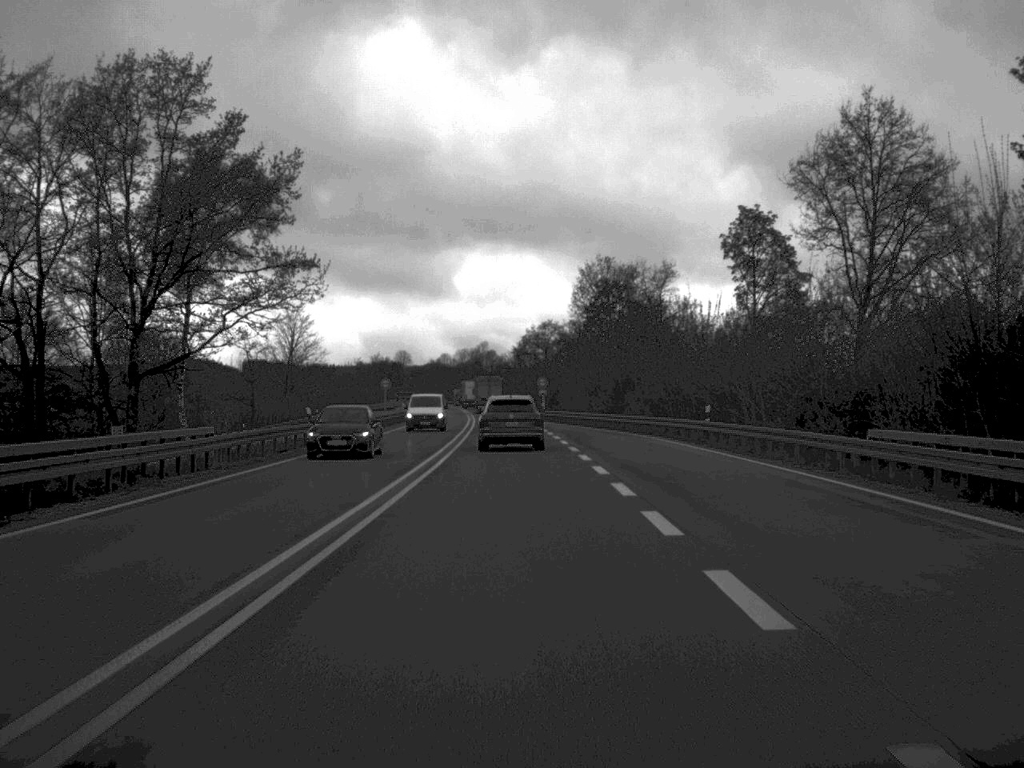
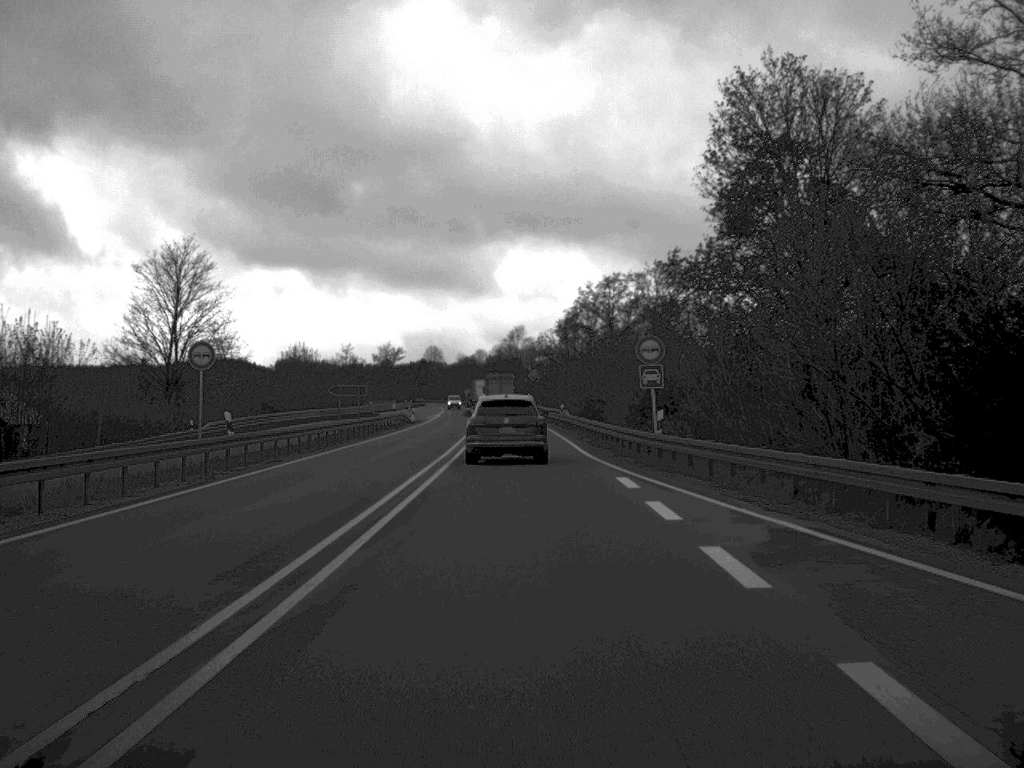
(-0.9, +62.9) m; -2°
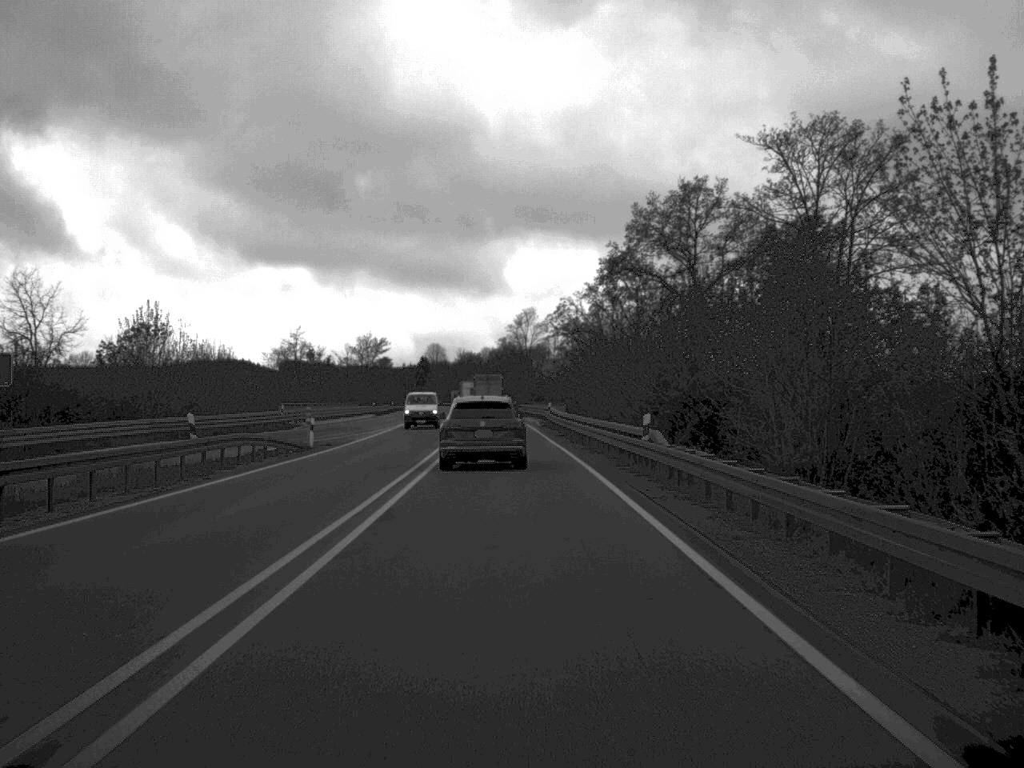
(-0.2, +46.7) m; -1°
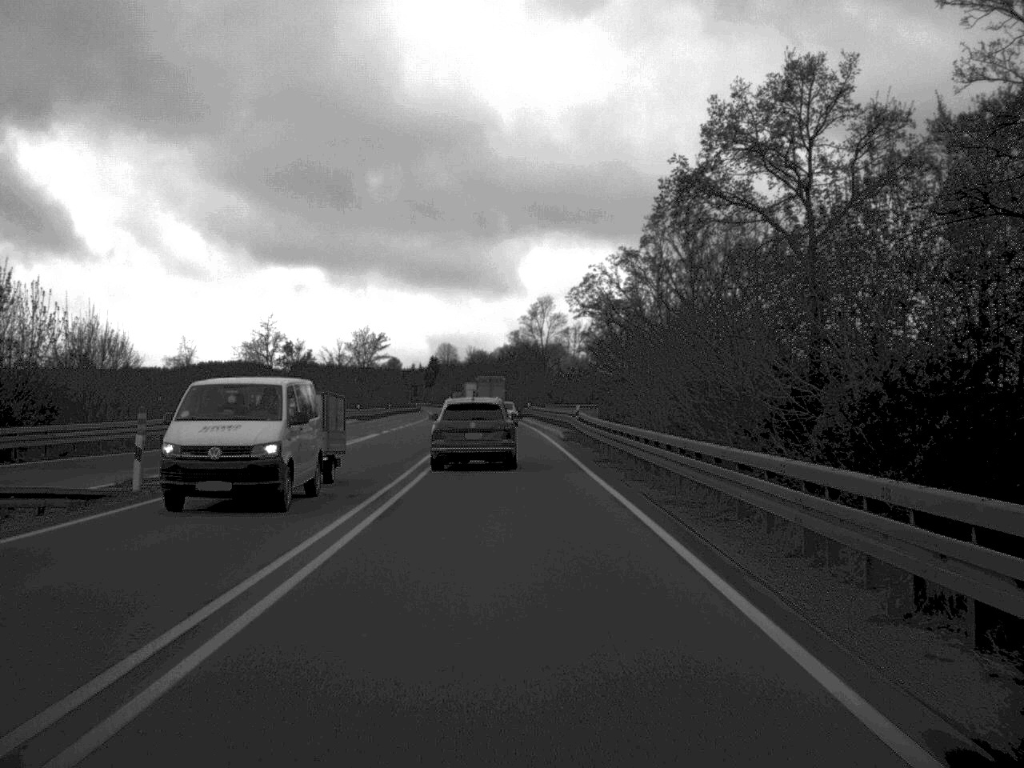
(-0.1, +21.9) m; -1°
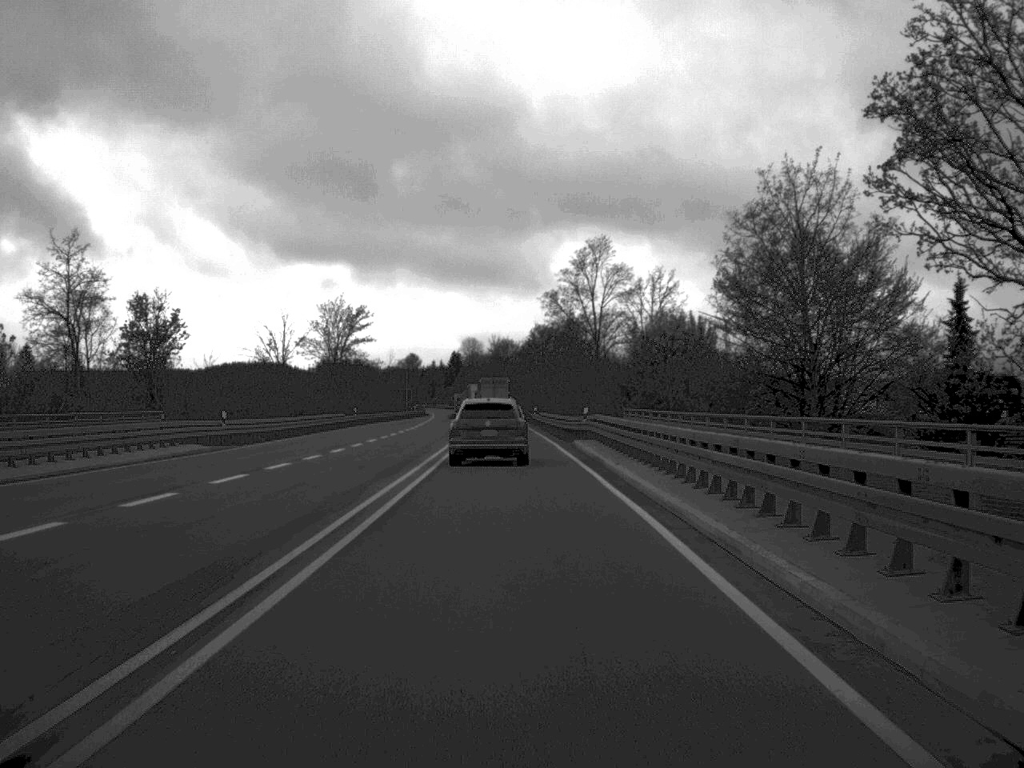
(-0.9, +56.3) m; -2°
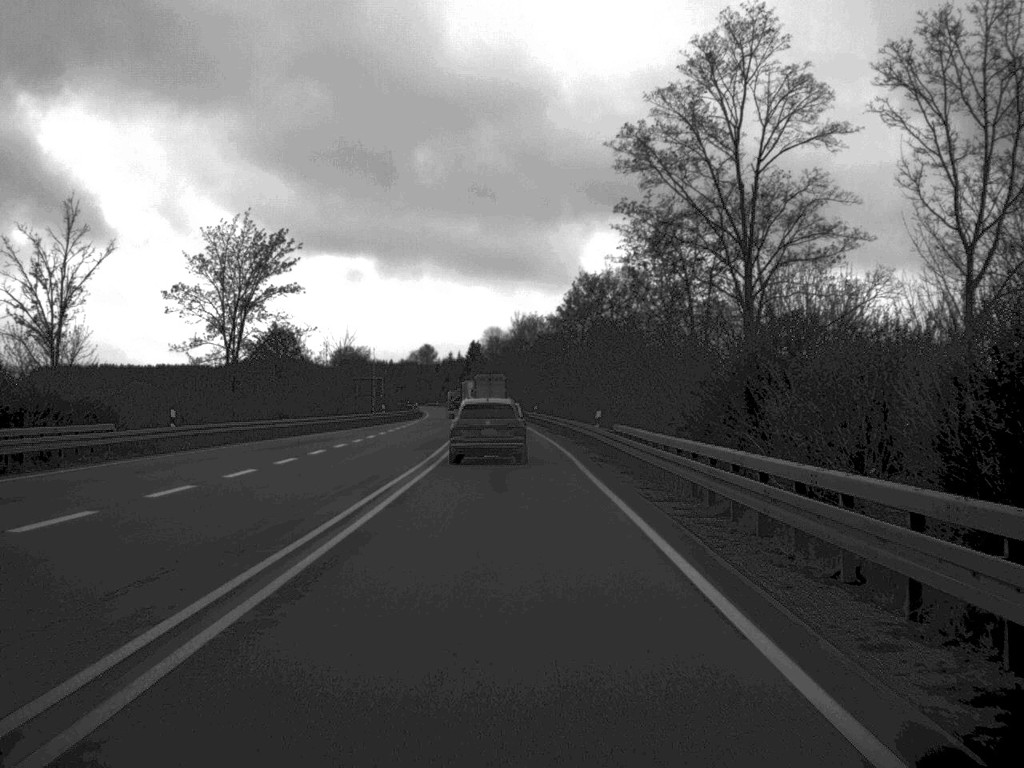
(-0.7, +57.8) m; -1°
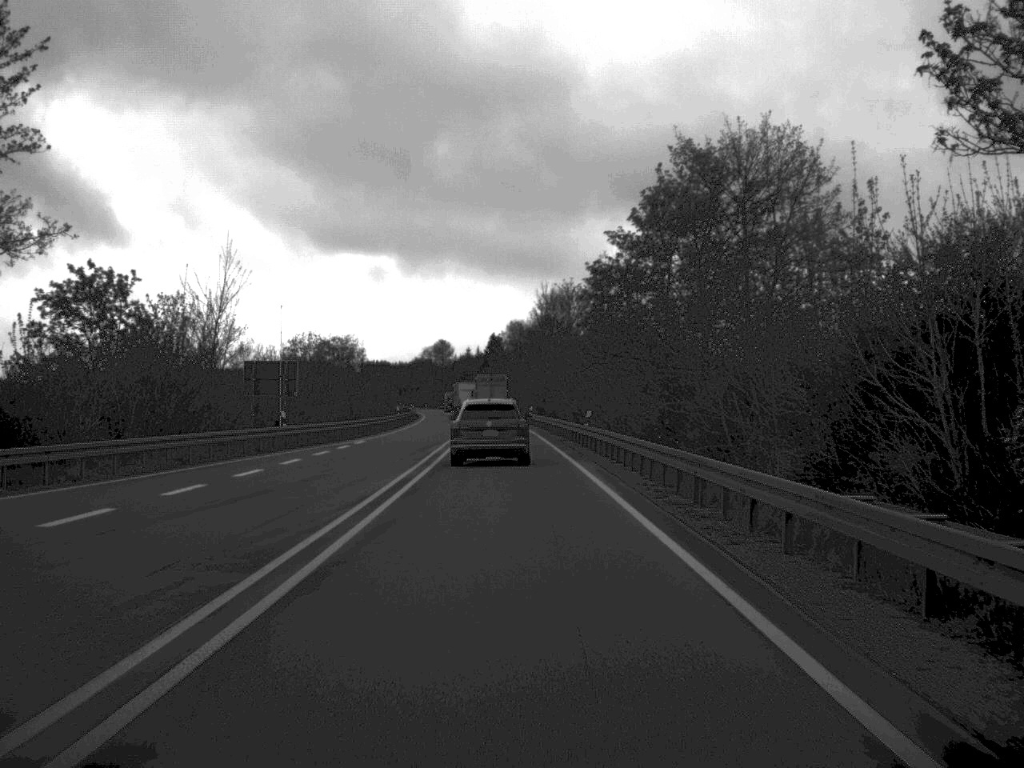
(-0.6, +46.3) m; -1°
